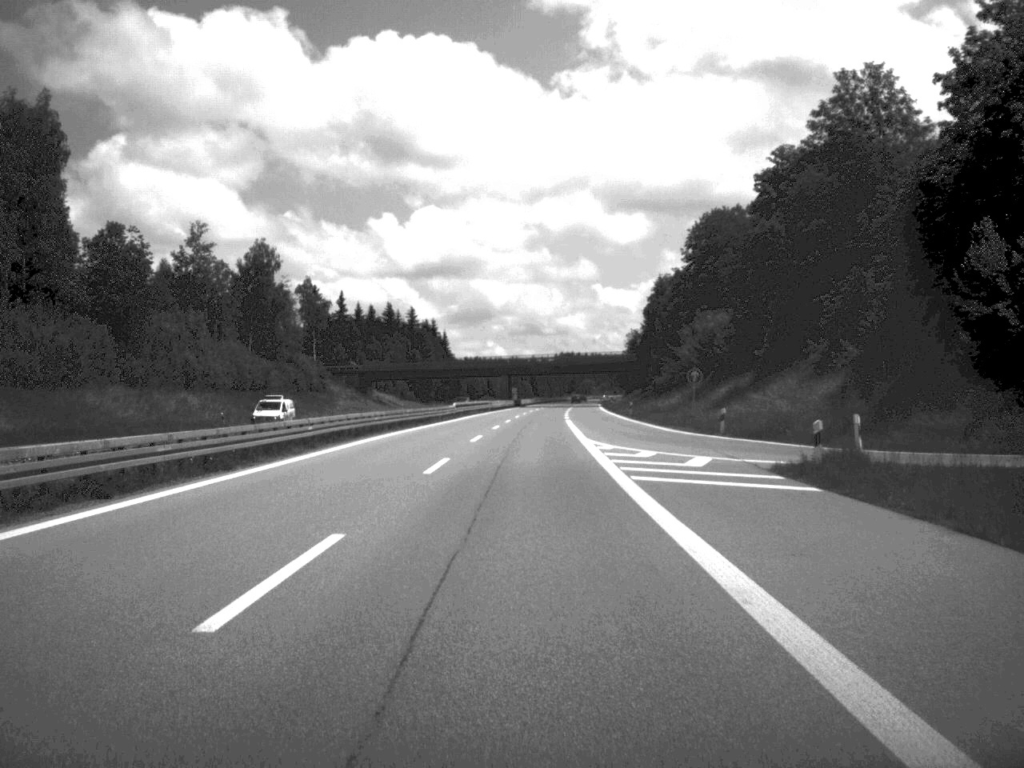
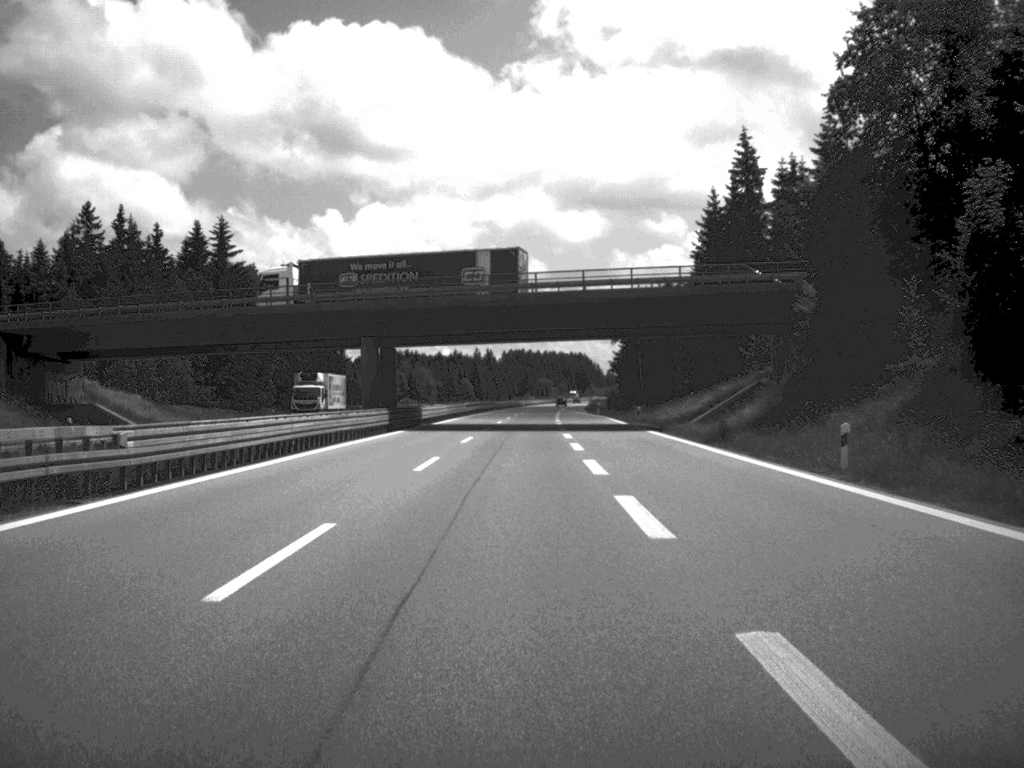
(+2.2, +122.6) m; +2°
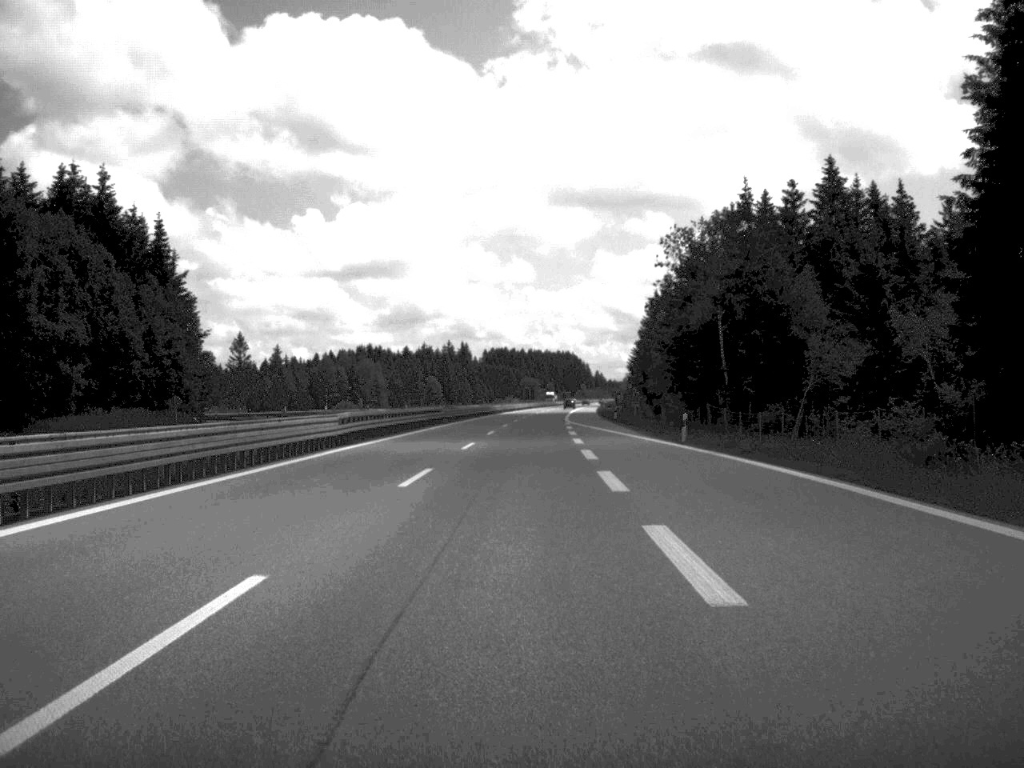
(+0.4, +75.2) m; +1°
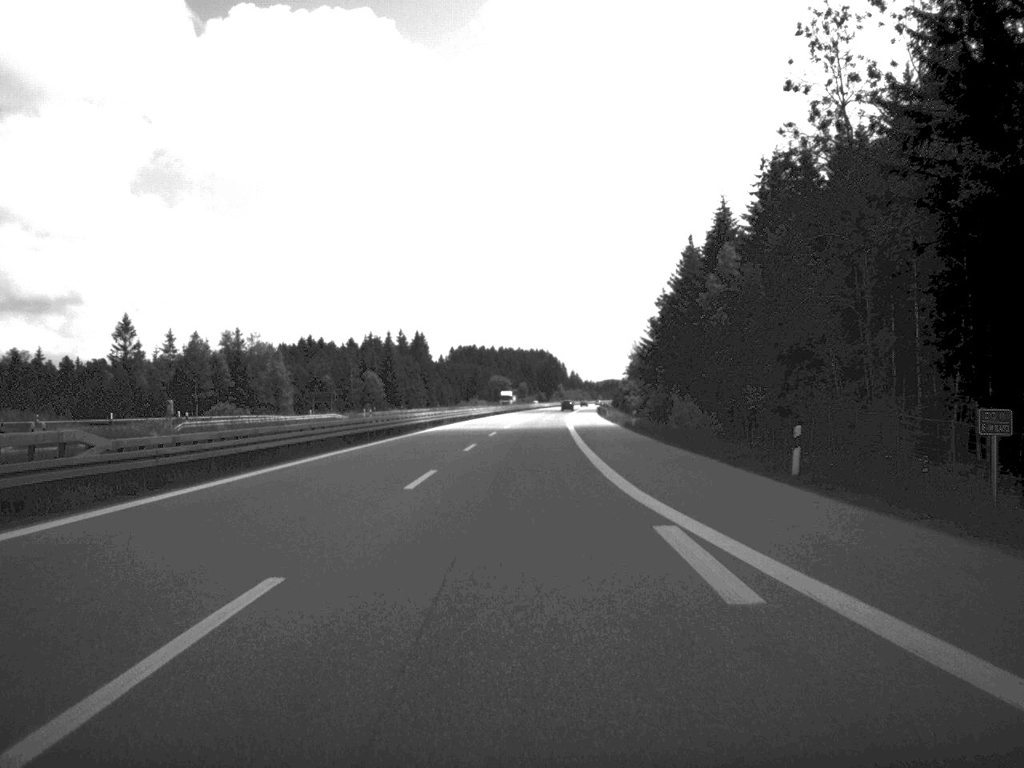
(+0.7, +70.9) m; +1°
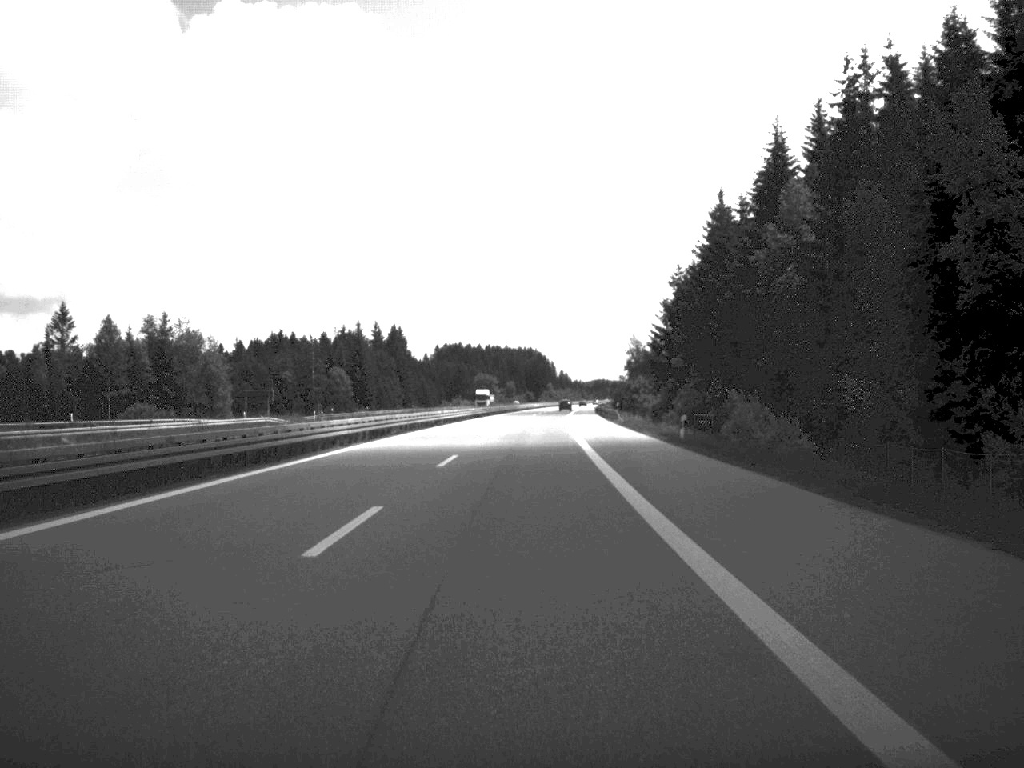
(+0.1, +27.8) m; 0°
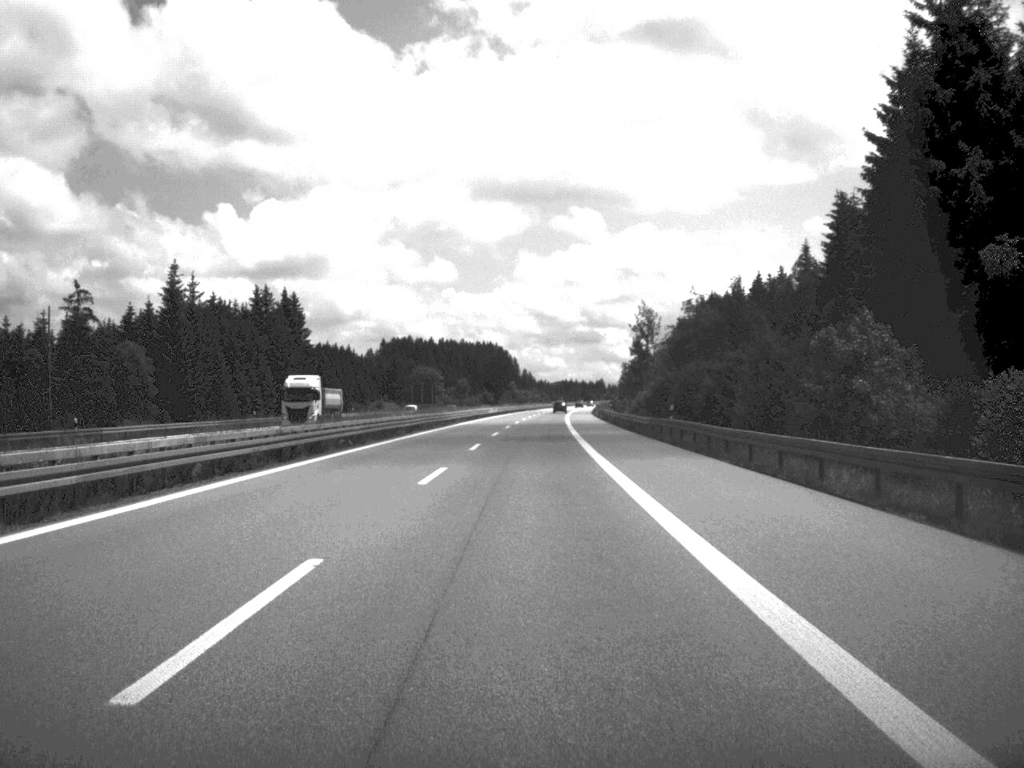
(+1.2, +94.5) m; +2°
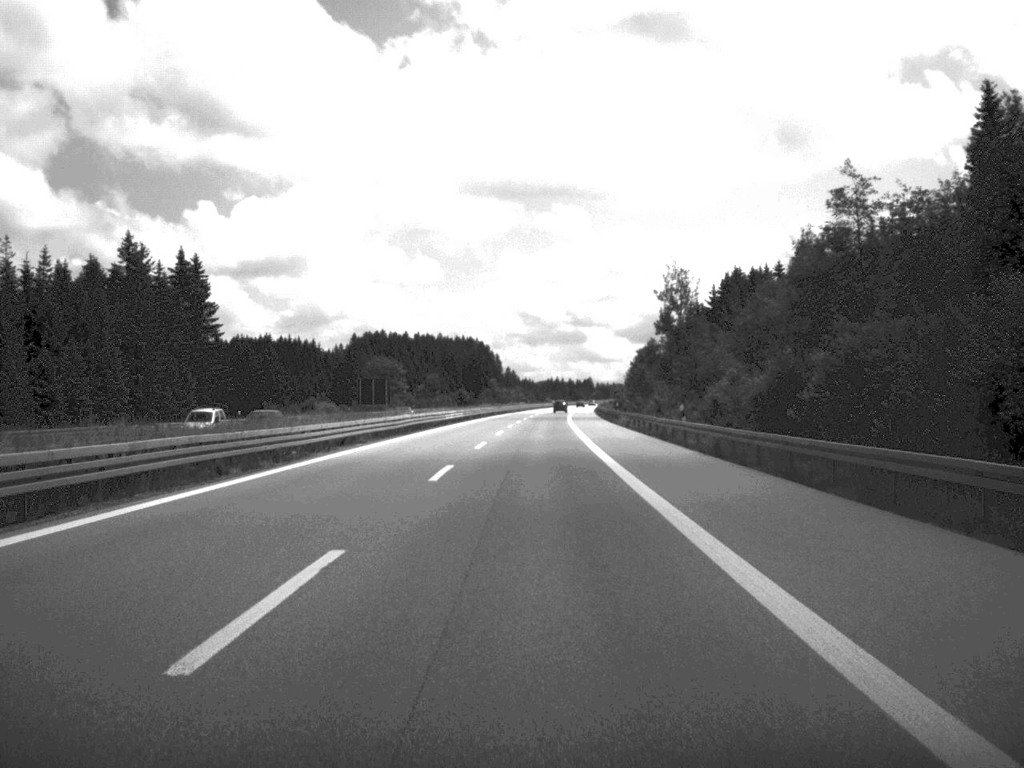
(+0.3, +52.3) m; +1°
